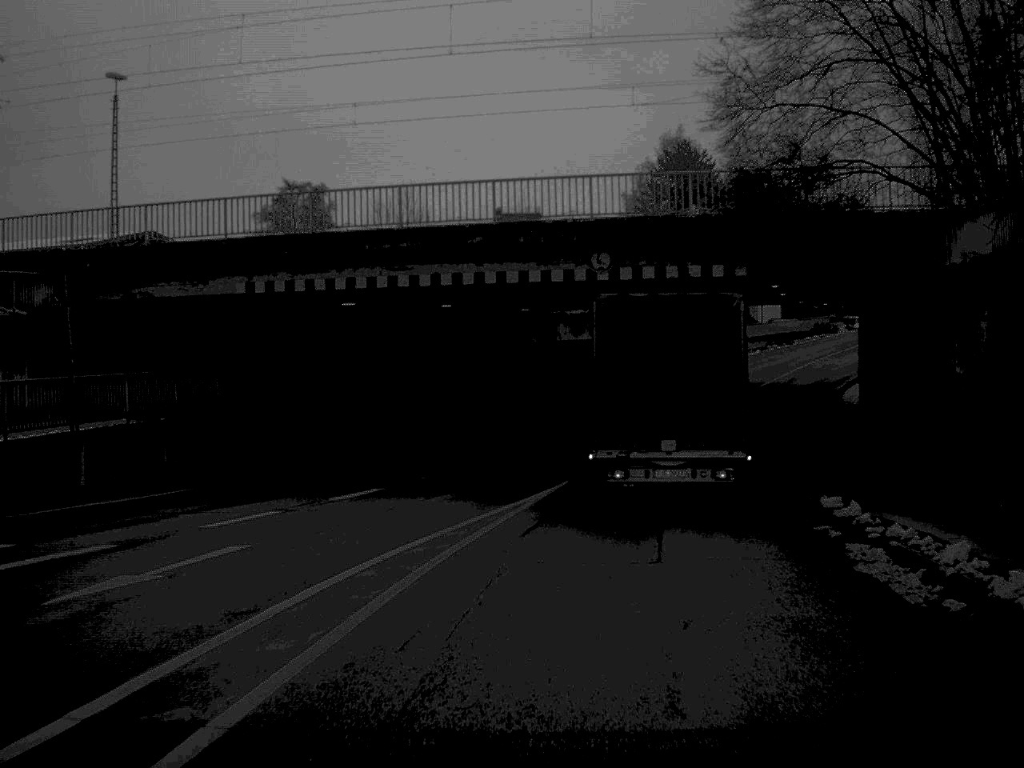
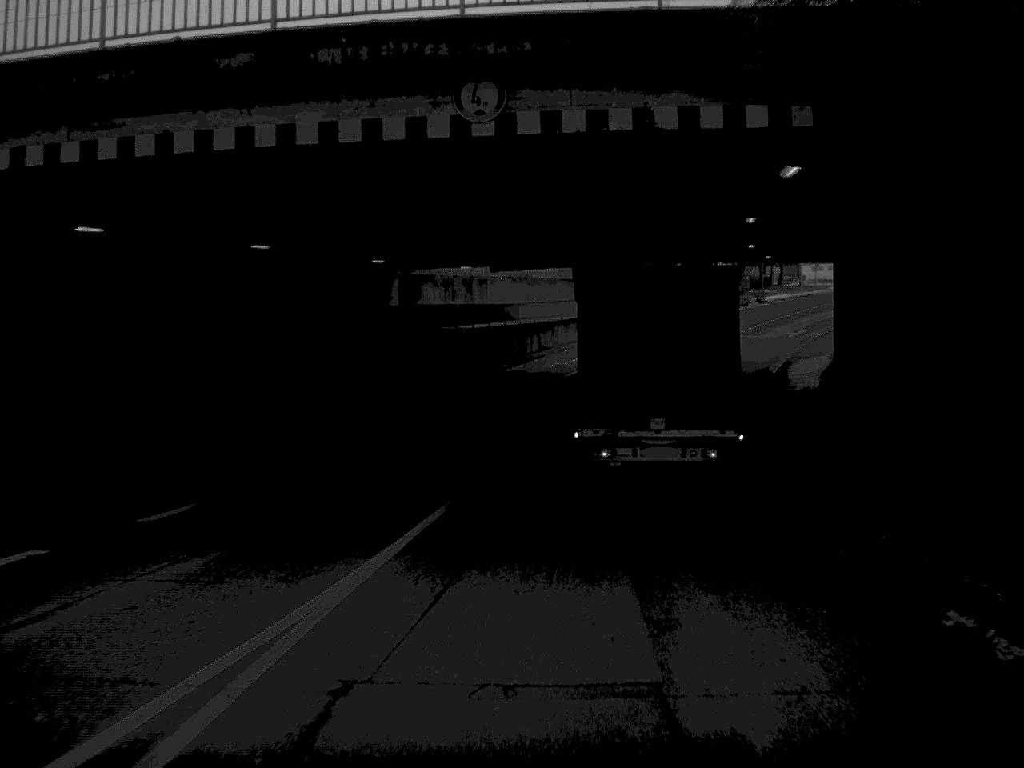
(+0.7, +13.8) m; +6°
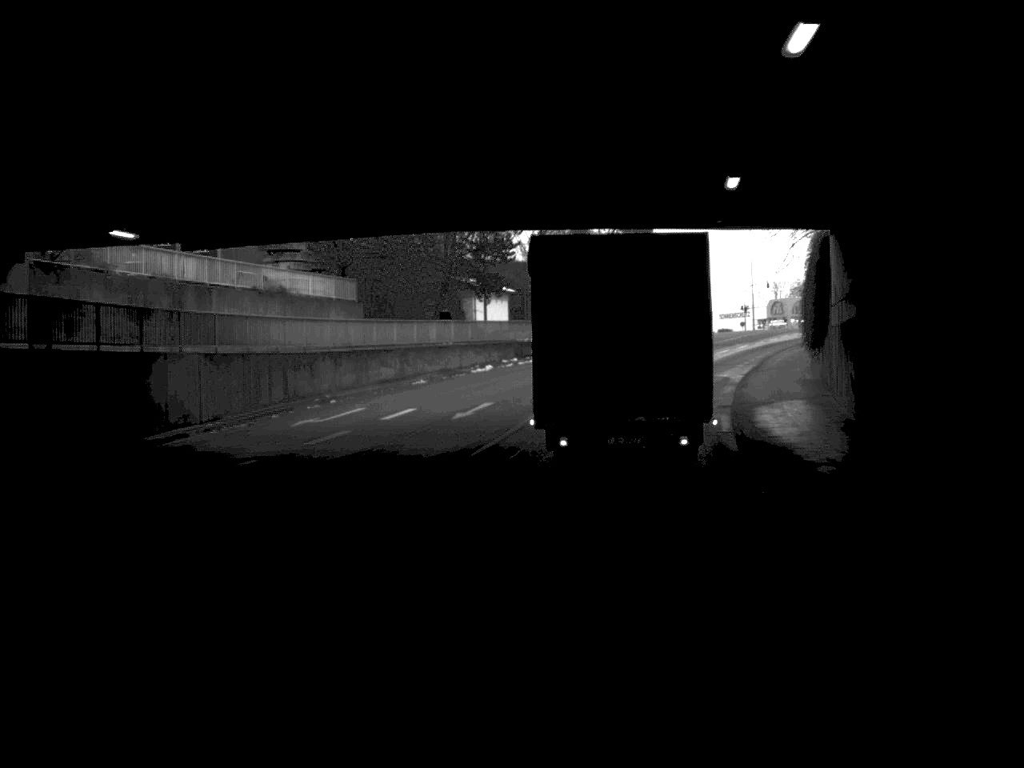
(+2.0, +25.8) m; +8°
